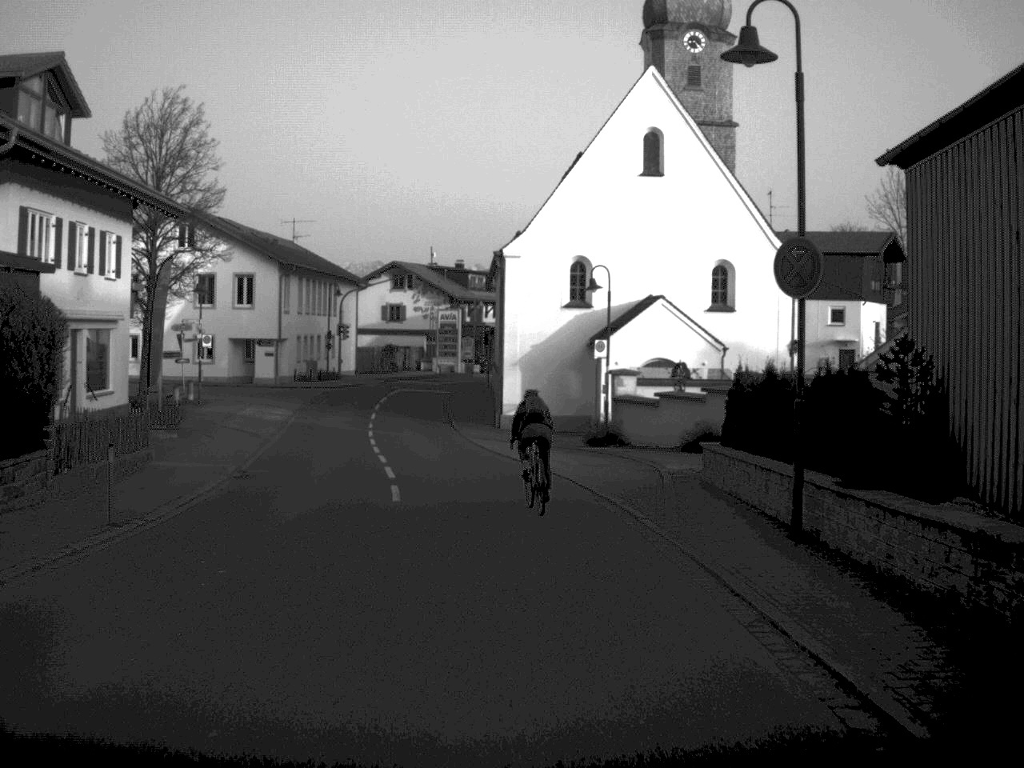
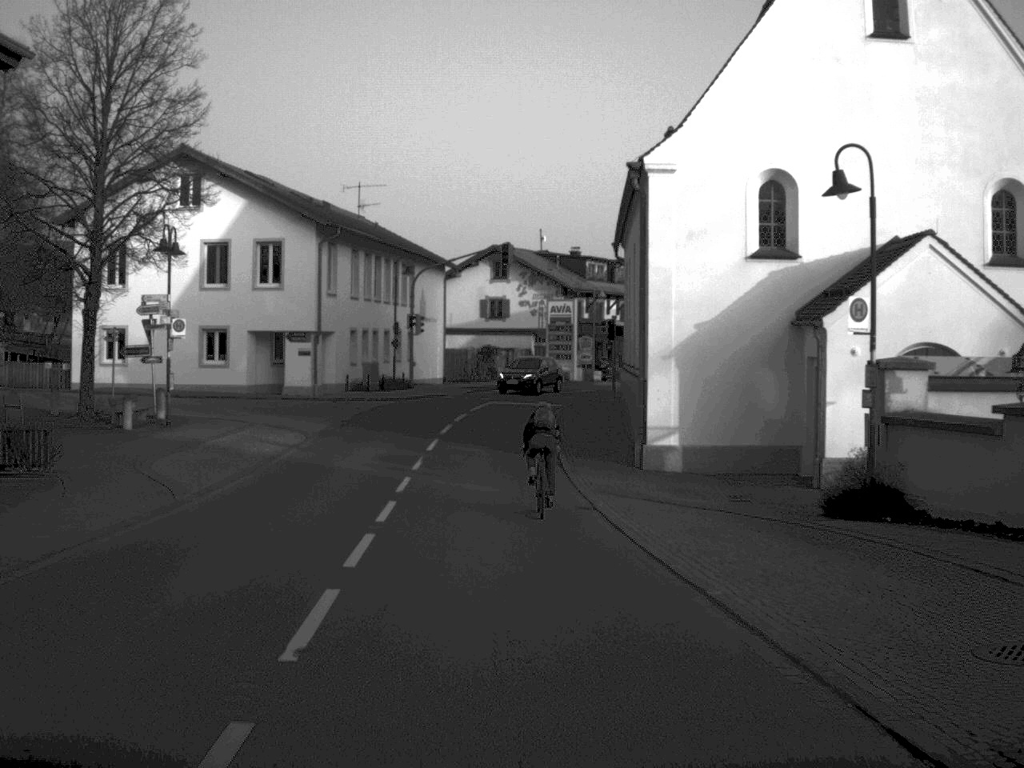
(-0.7, +19.5) m; -5°
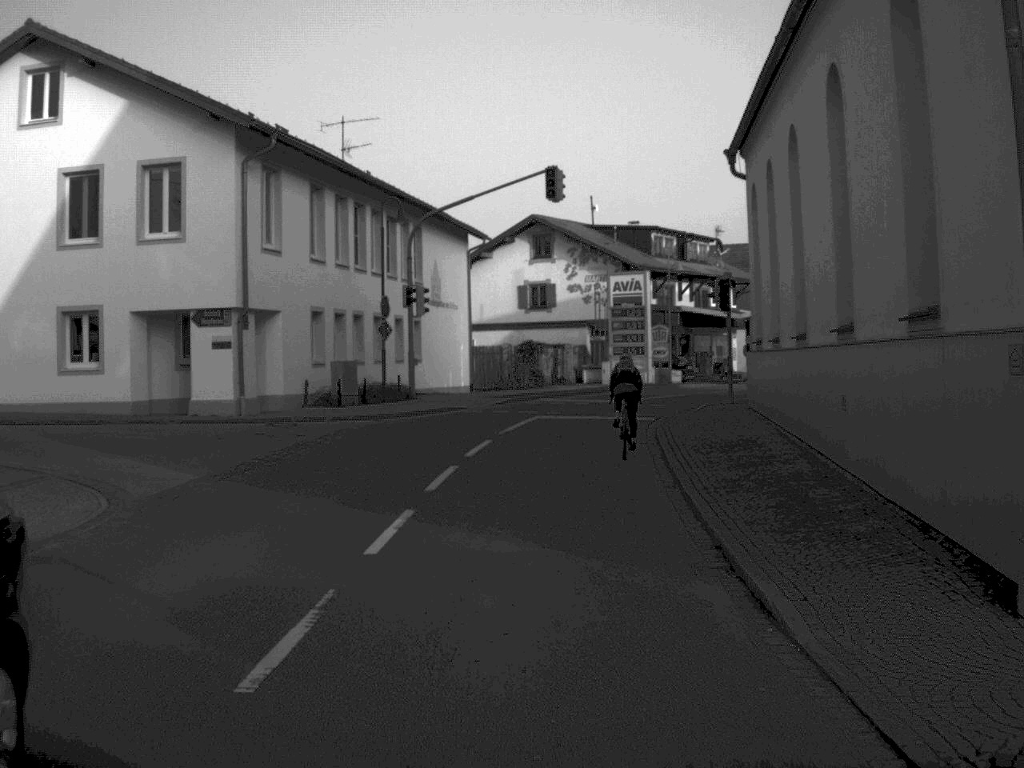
(-0.5, +19.0) m; -2°
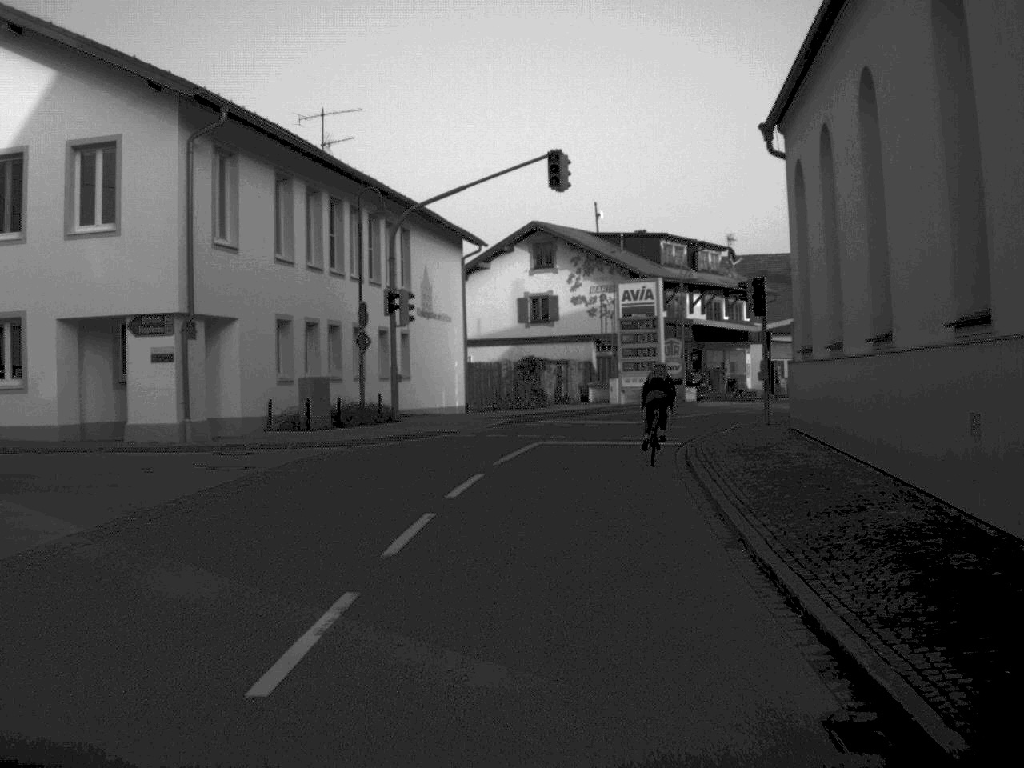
(0.0, +4.7) m; 0°
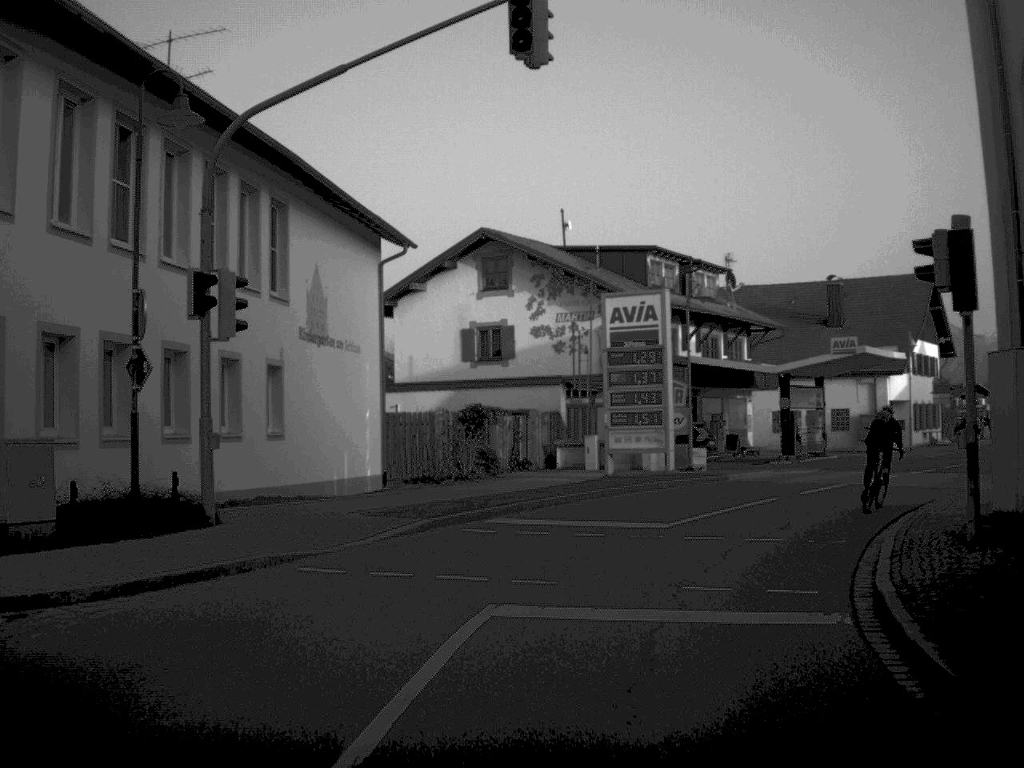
(+0.1, +14.9) m; +2°
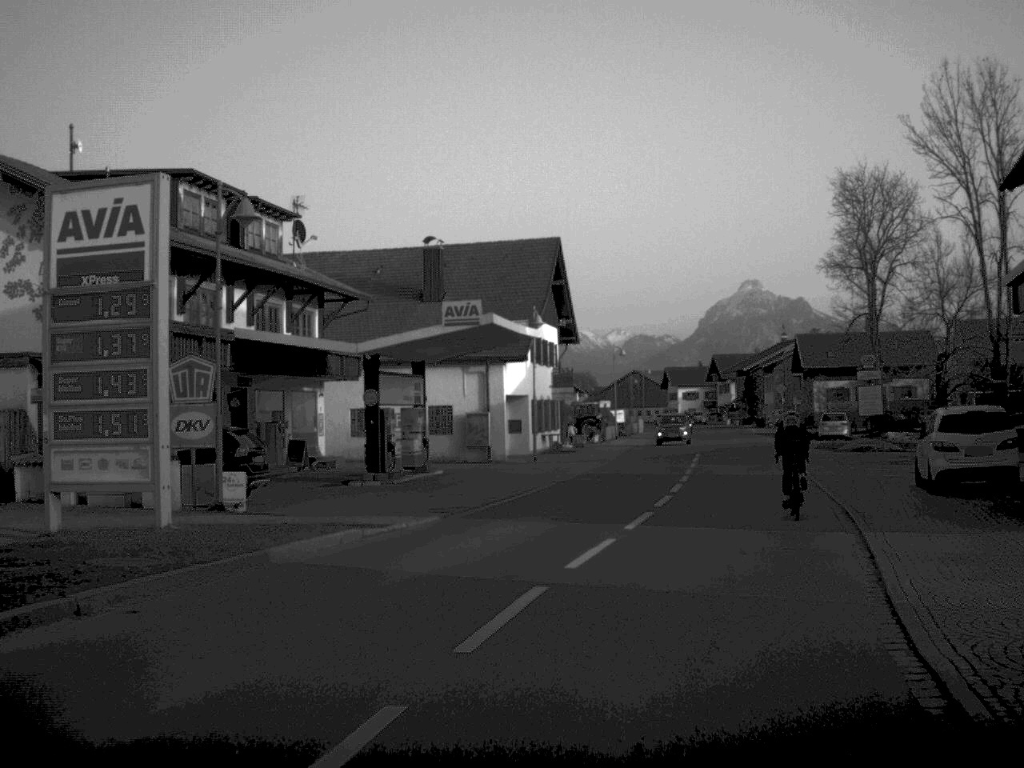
(+2.3, +15.0) m; +19°
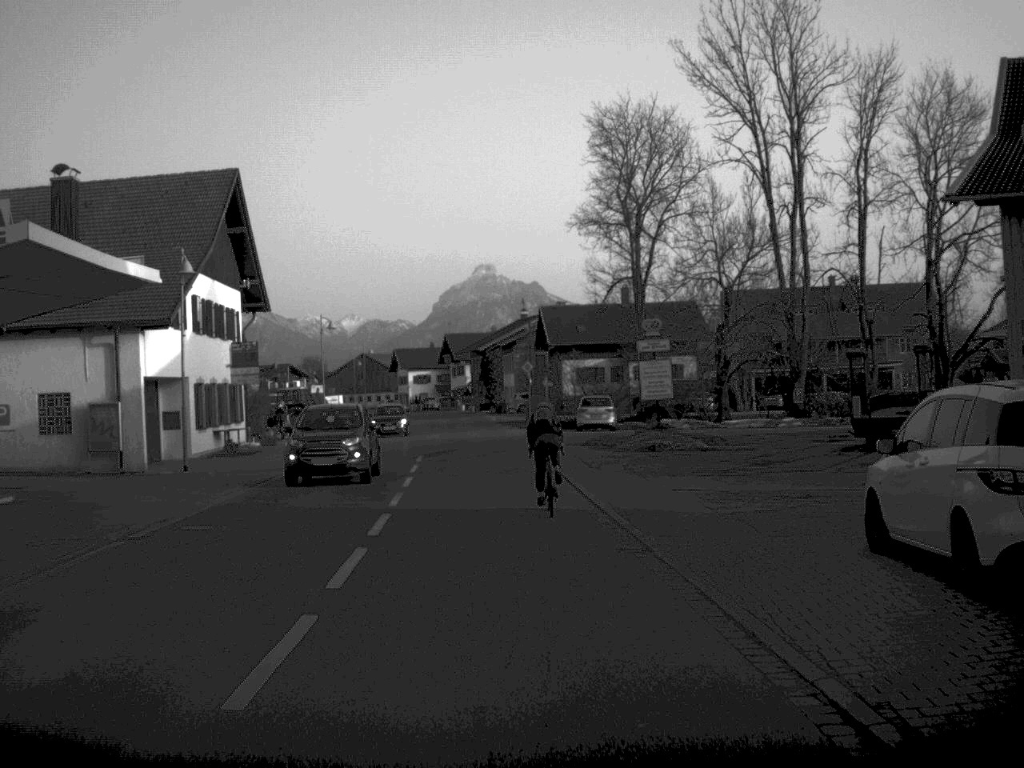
(+1.9, +14.6) m; +11°
